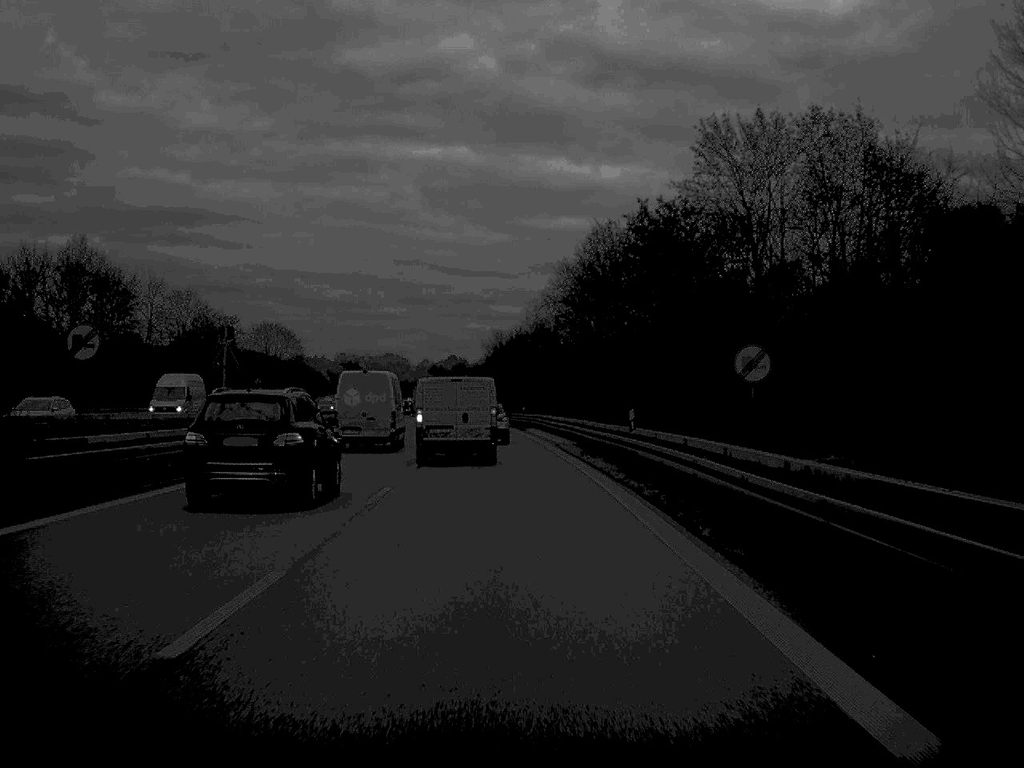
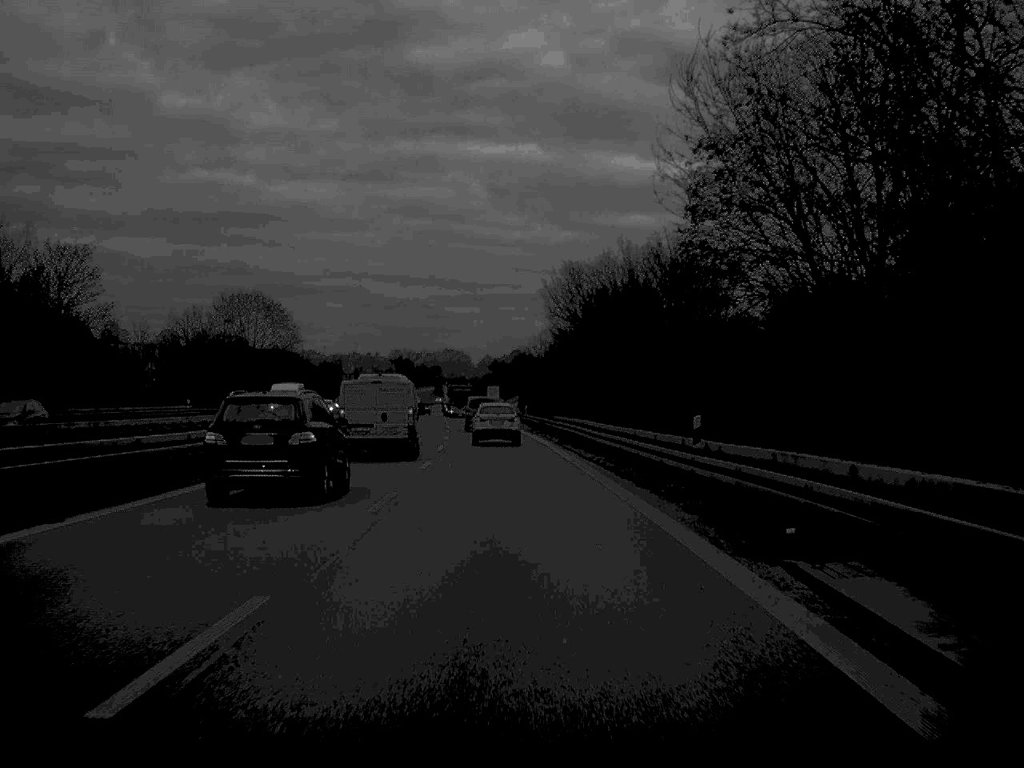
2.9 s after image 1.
(-1.8, +61.2) m; -3°
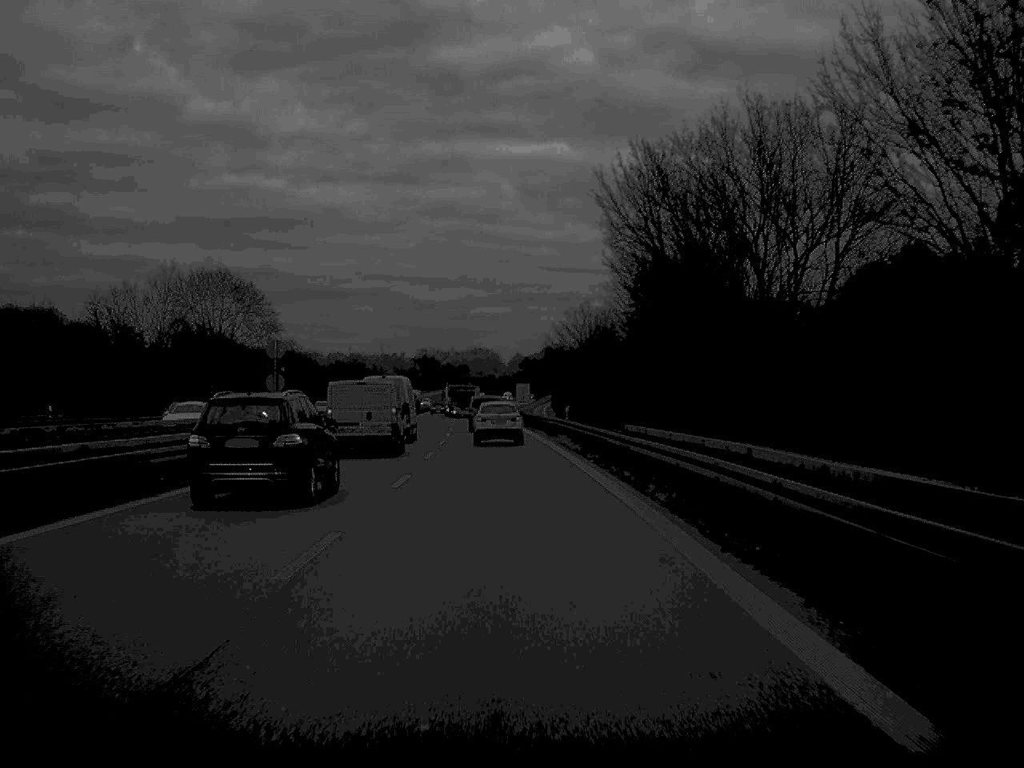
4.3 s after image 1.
(-0.4, +31.4) m; -1°
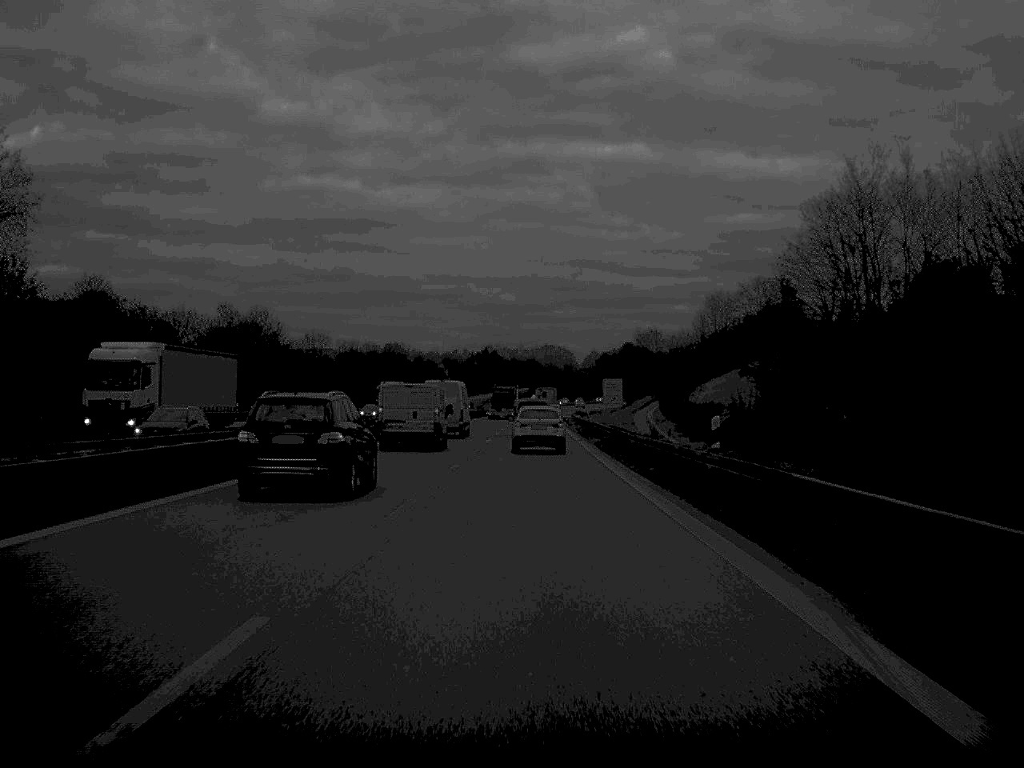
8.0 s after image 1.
(-2.6, +78.4) m; -3°
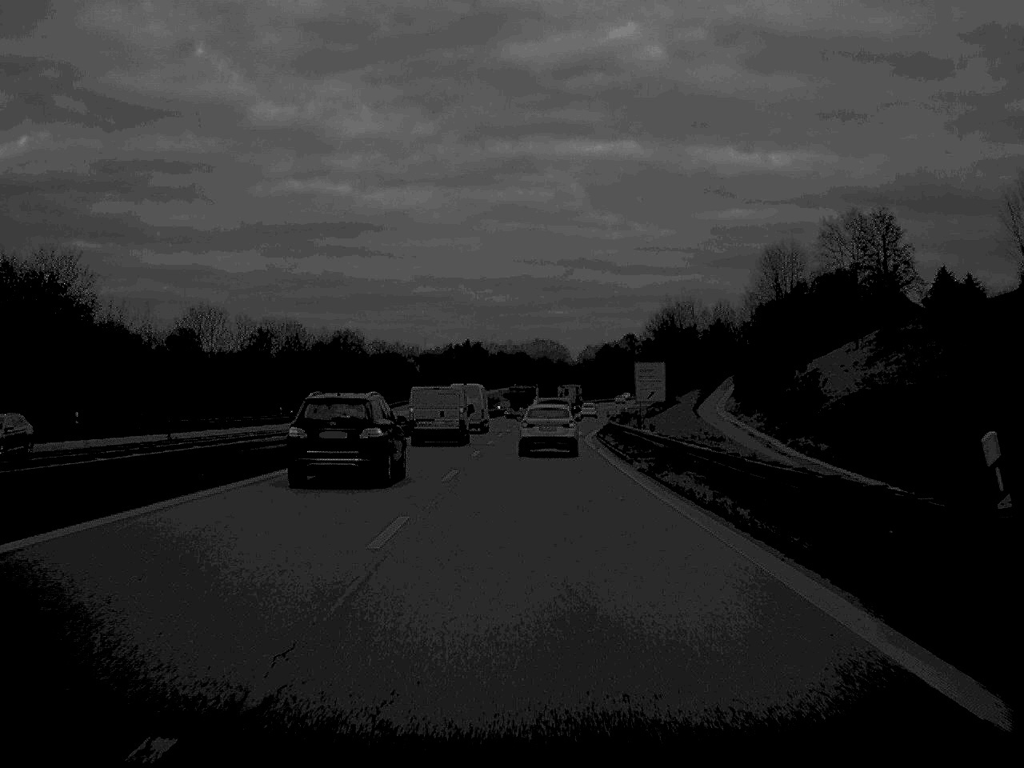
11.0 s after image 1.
(+0.1, +63.5) m; 0°
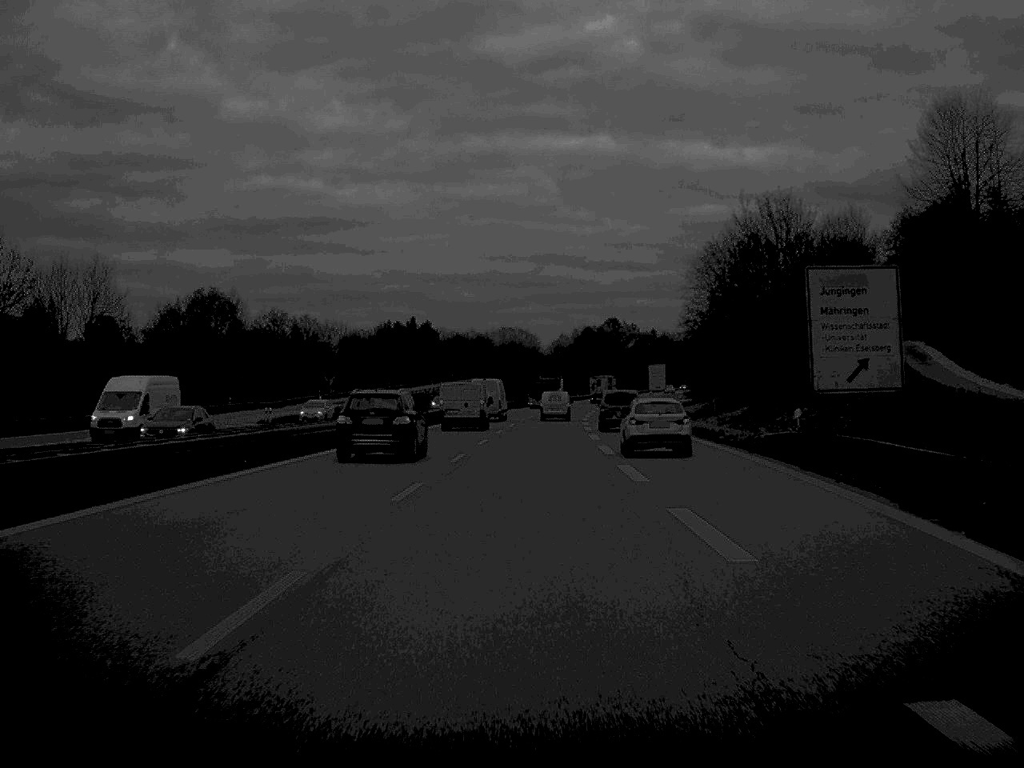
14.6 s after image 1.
(+0.9, +78.4) m; +1°
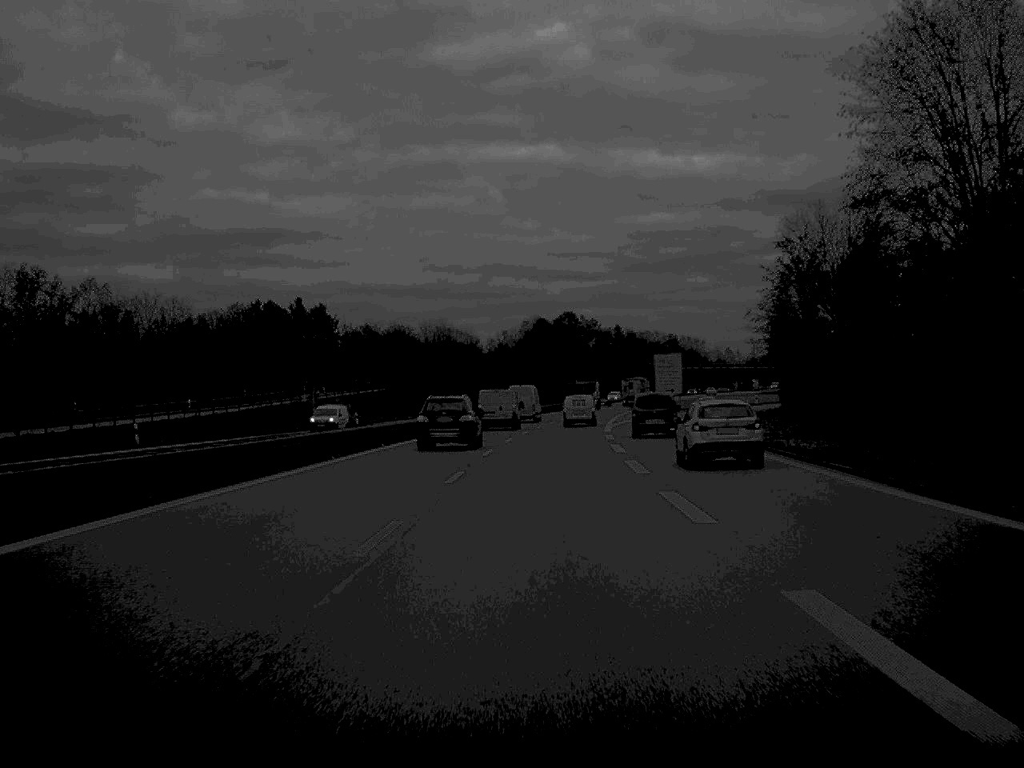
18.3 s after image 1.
(+1.4, +78.2) m; +3°
